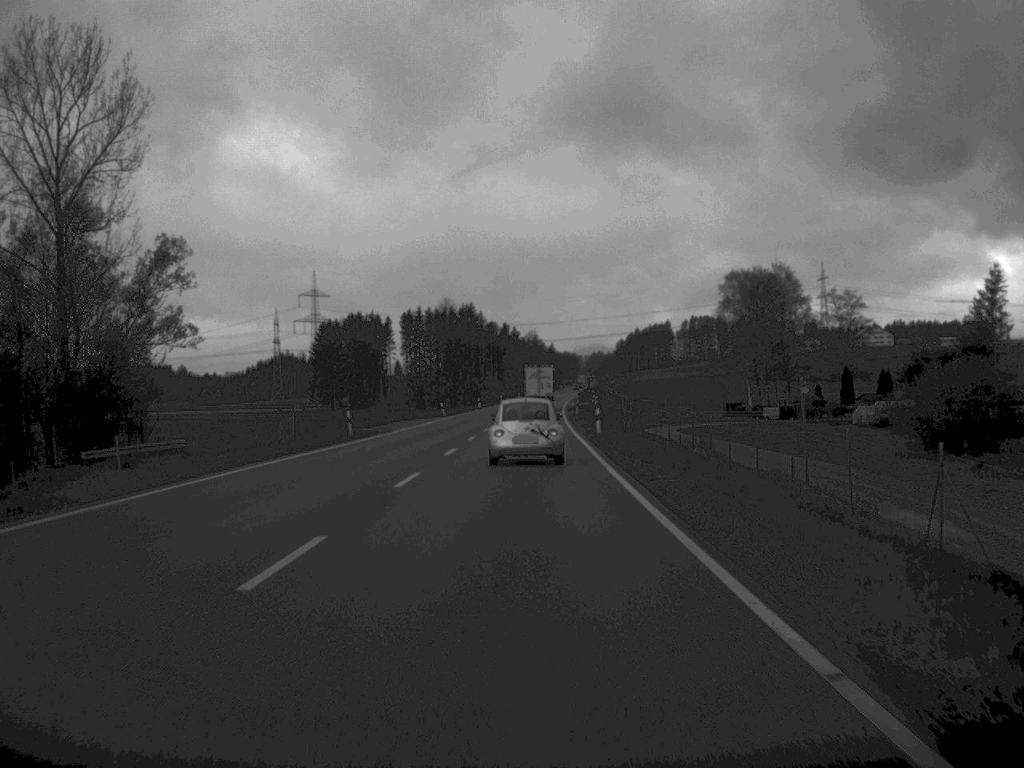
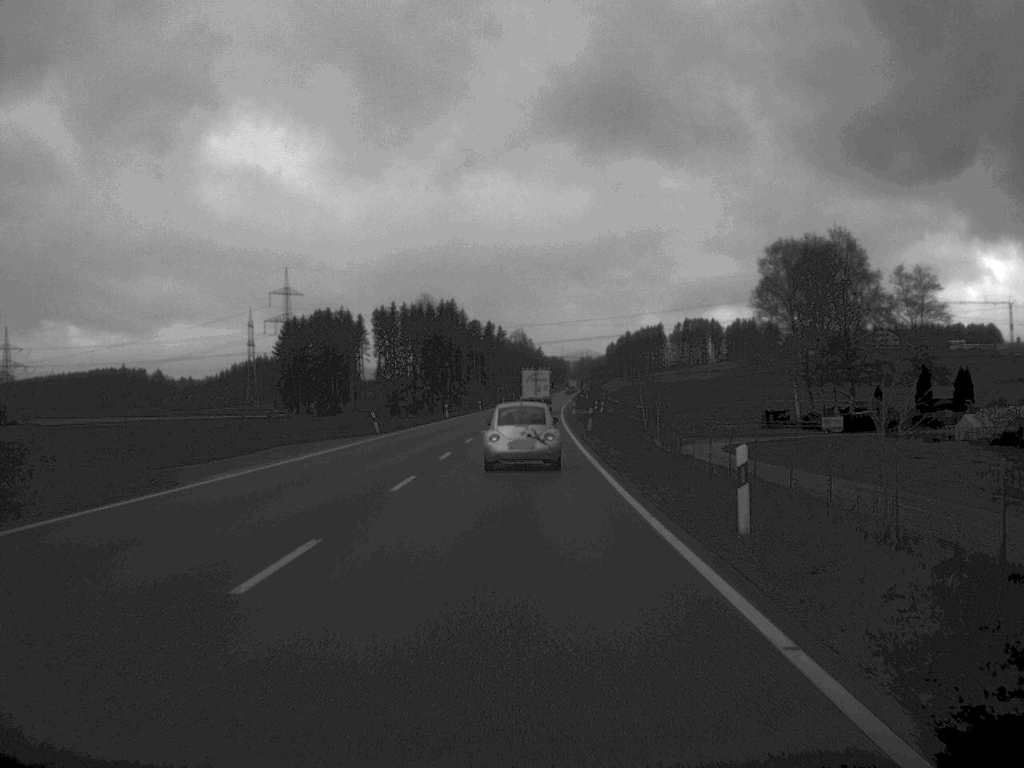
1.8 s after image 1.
(+0.2, +35.4) m; 0°
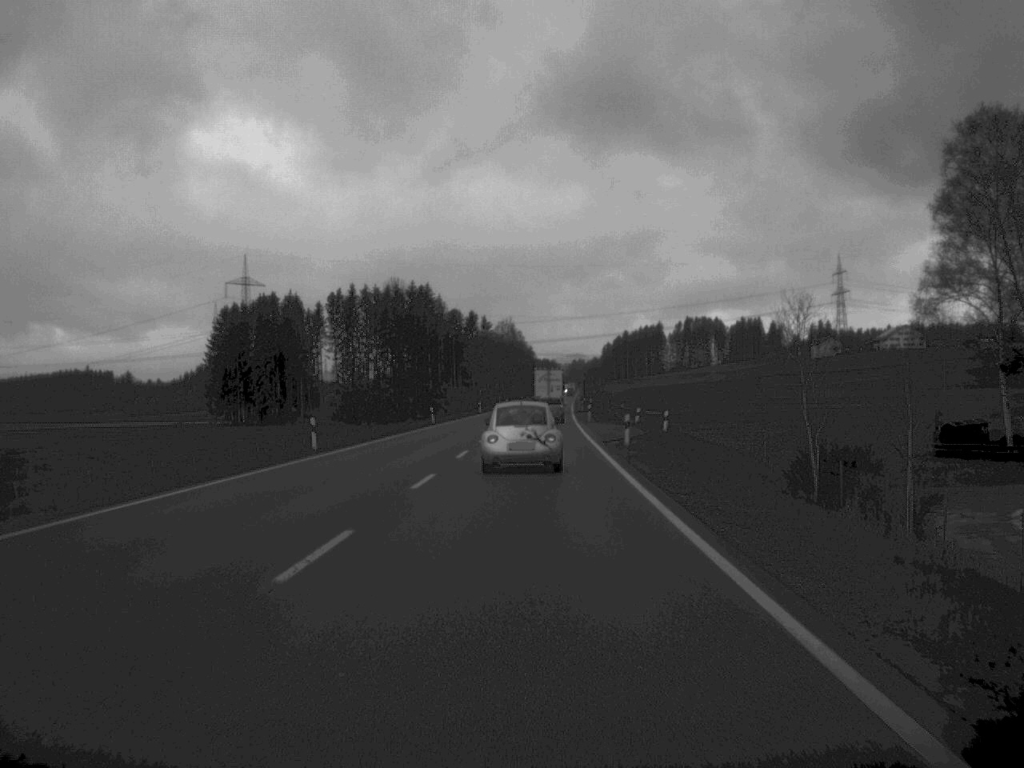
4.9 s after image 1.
(+0.1, +58.8) m; 0°
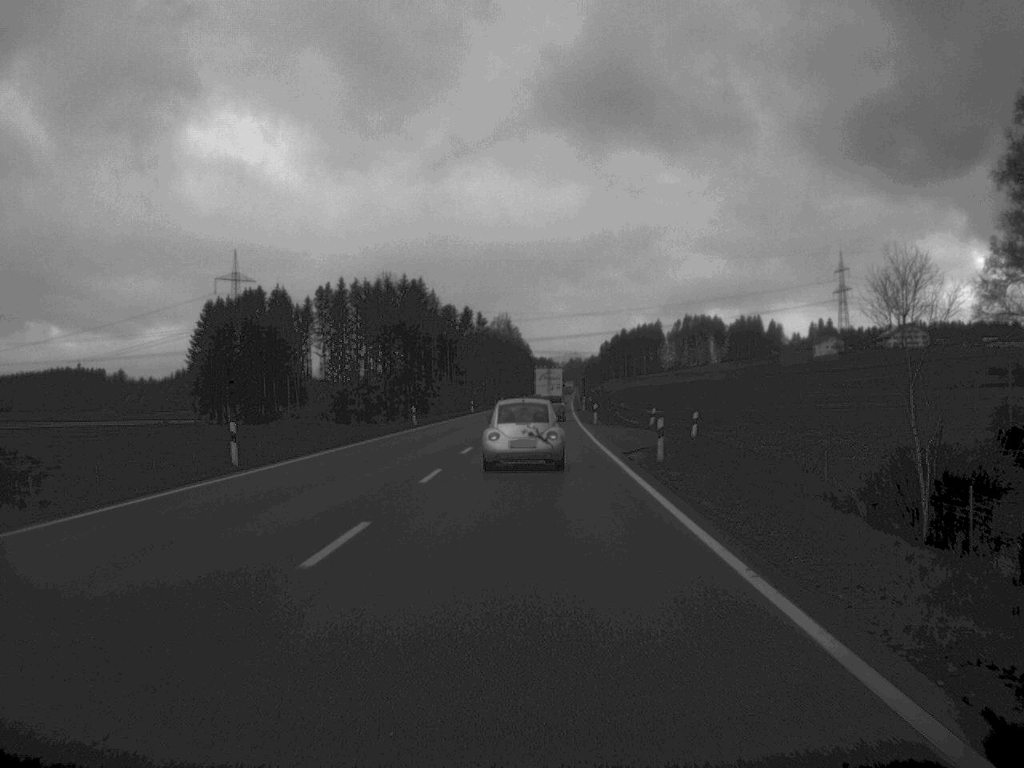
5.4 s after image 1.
(0.0, +10.7) m; 0°
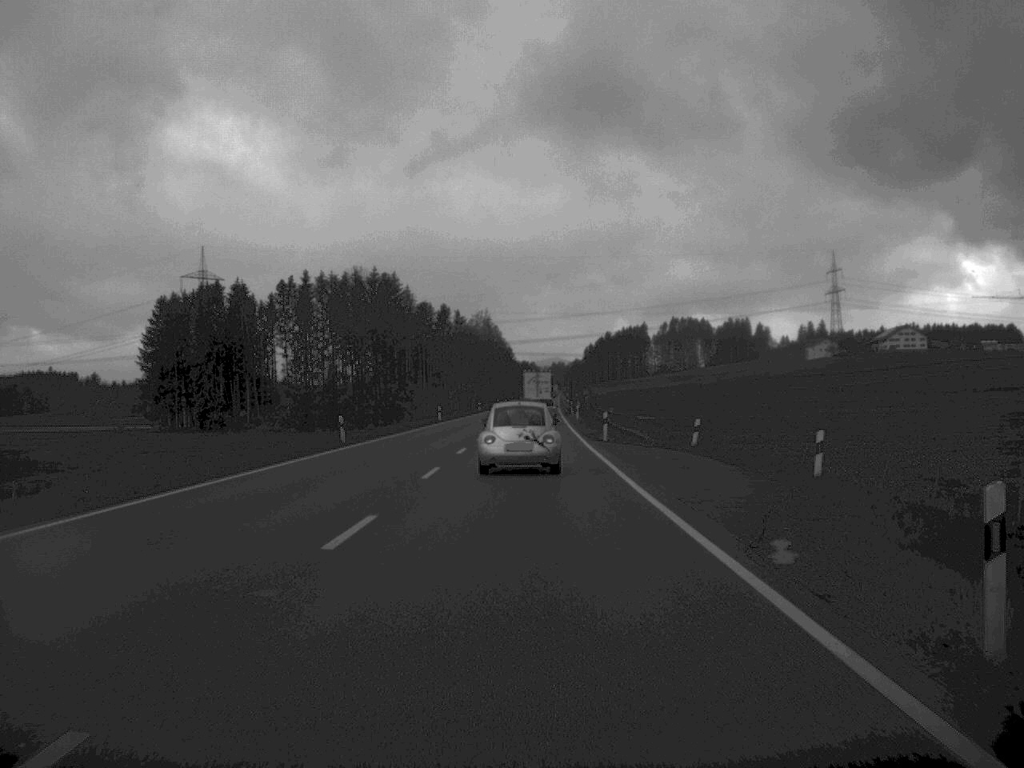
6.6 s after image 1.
(+0.1, +21.7) m; +1°
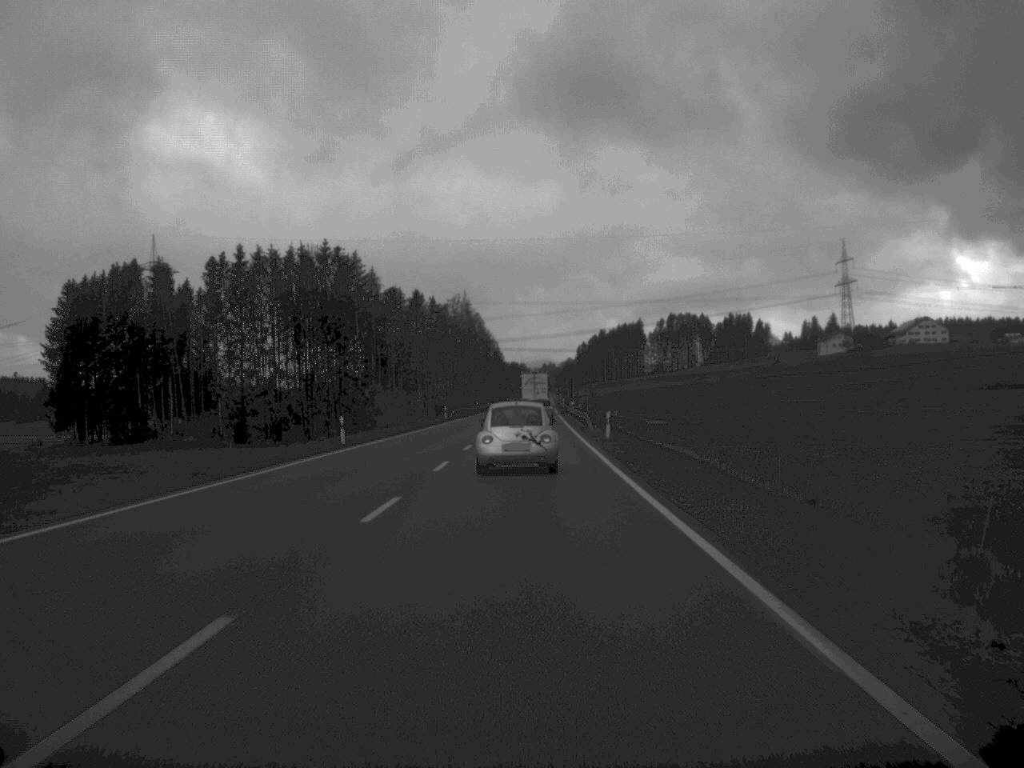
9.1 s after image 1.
(+0.2, +43.8) m; 0°
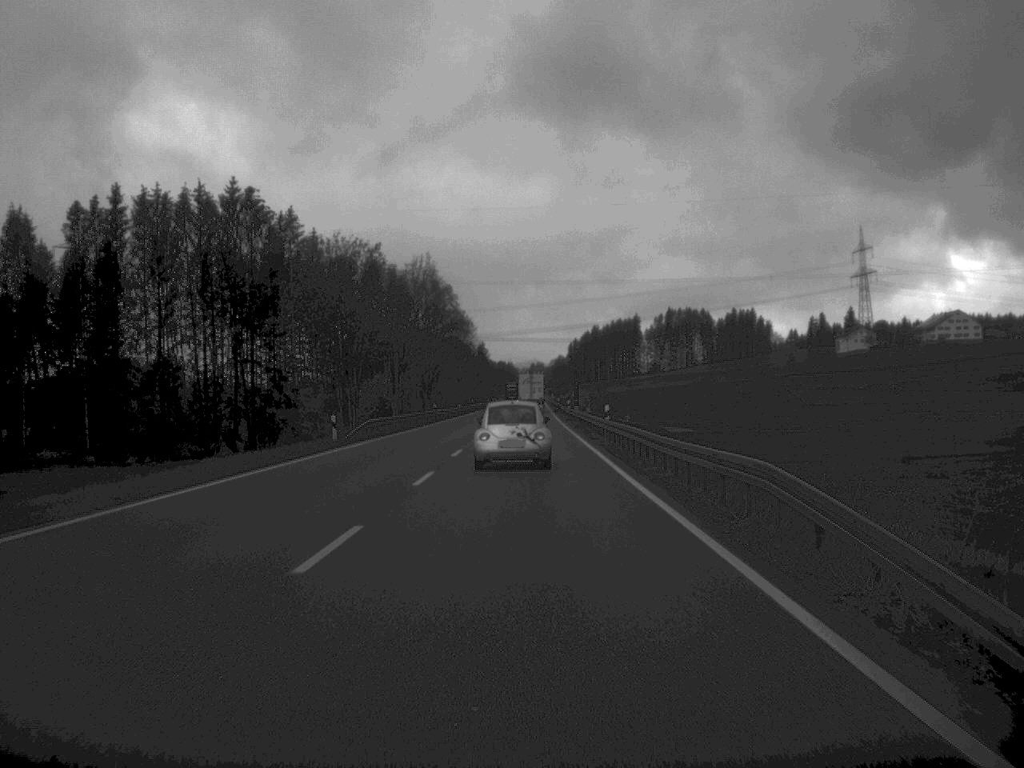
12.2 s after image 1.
(+0.2, +52.4) m; 0°
